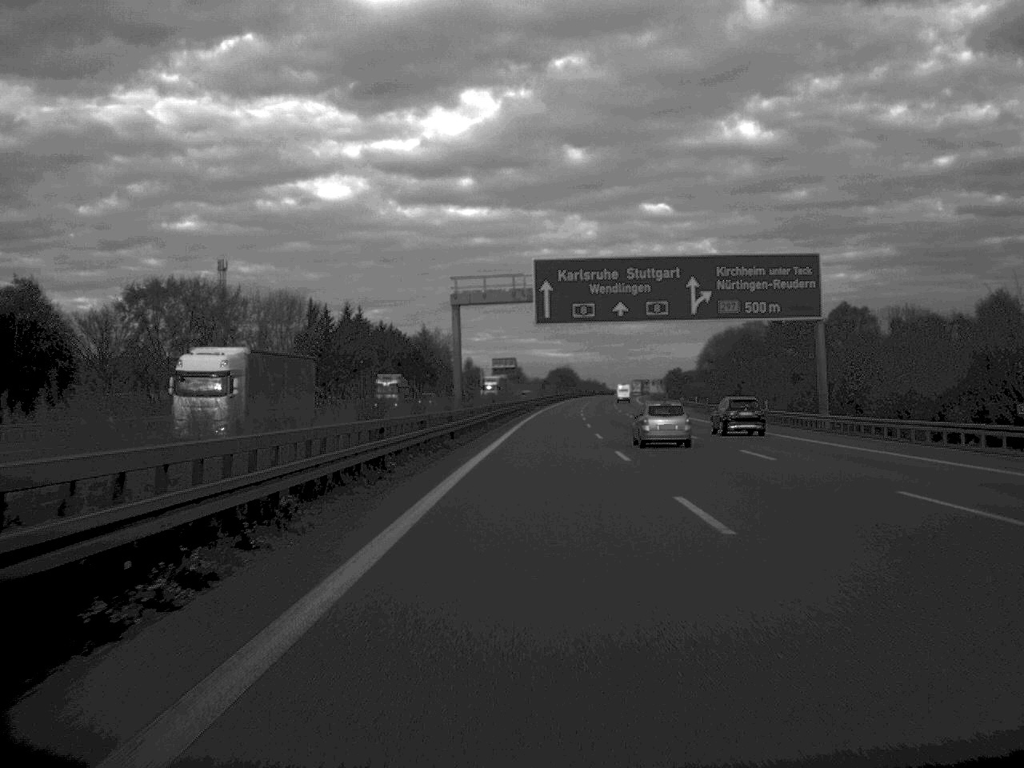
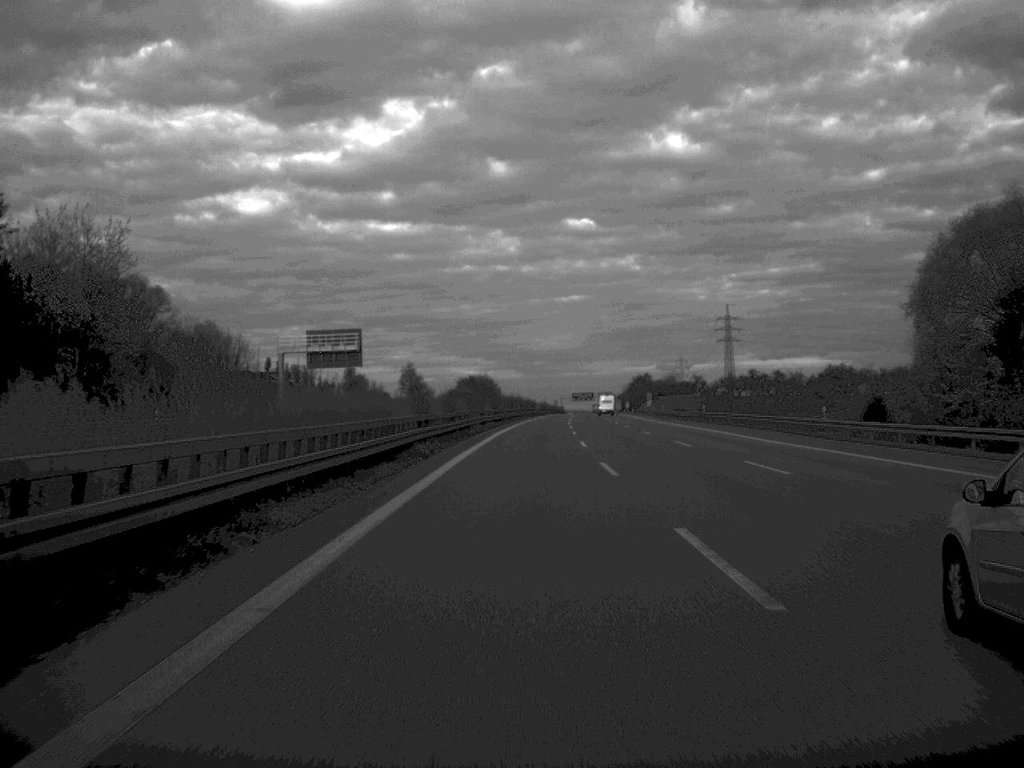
(+5.8, +165.9) m; +4°
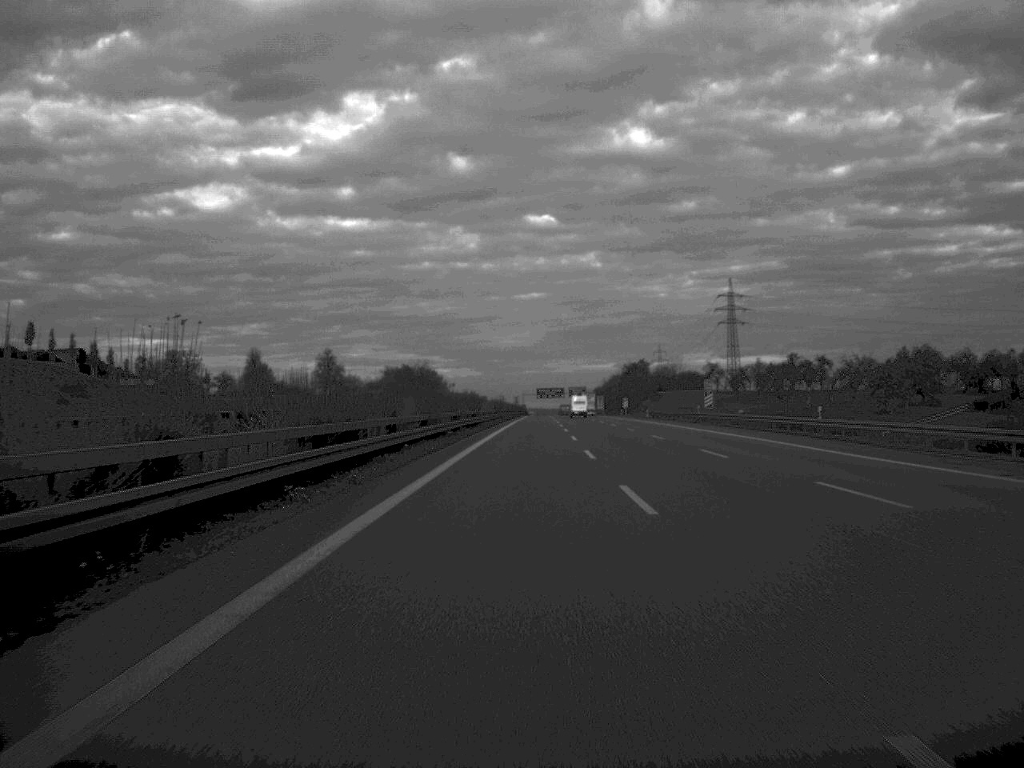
(+1.7, +99.7) m; +2°
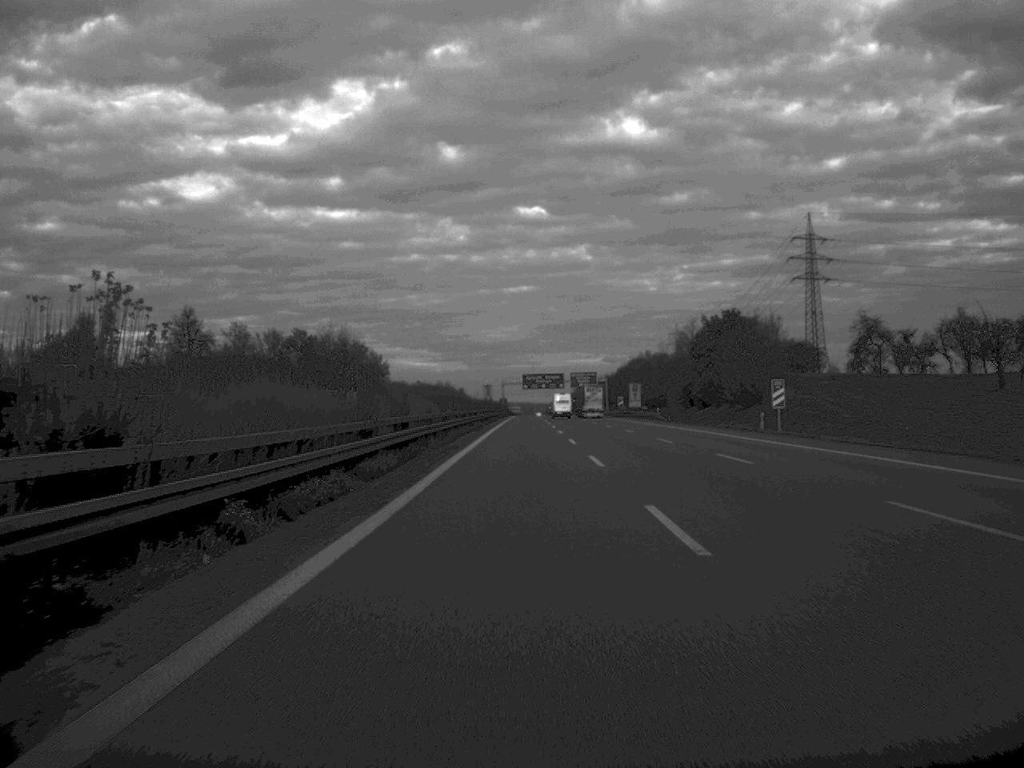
(+1.1, +130.1) m; +1°
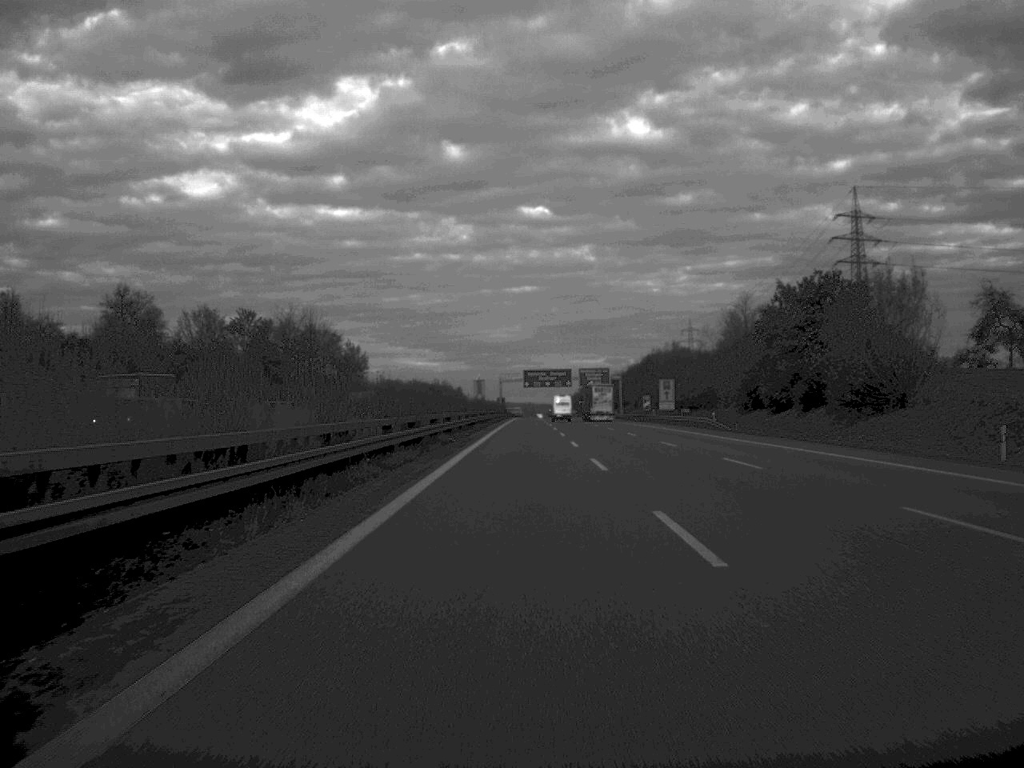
(0.0, +36.3) m; 0°
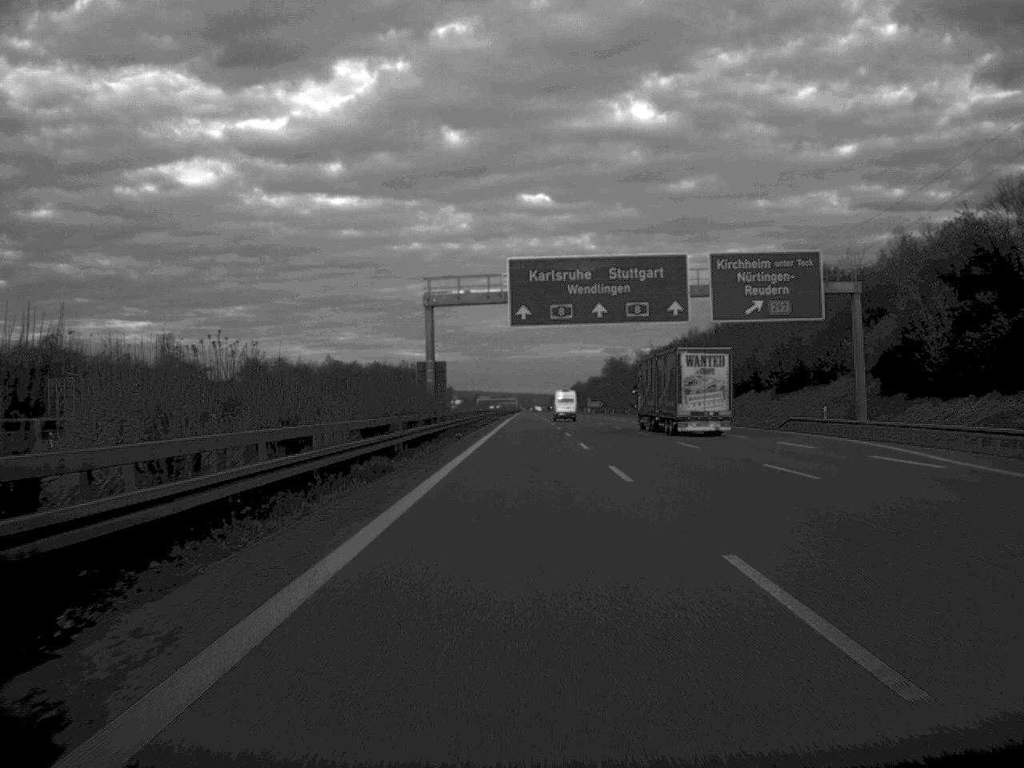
(0.0, +166.5) m; 0°
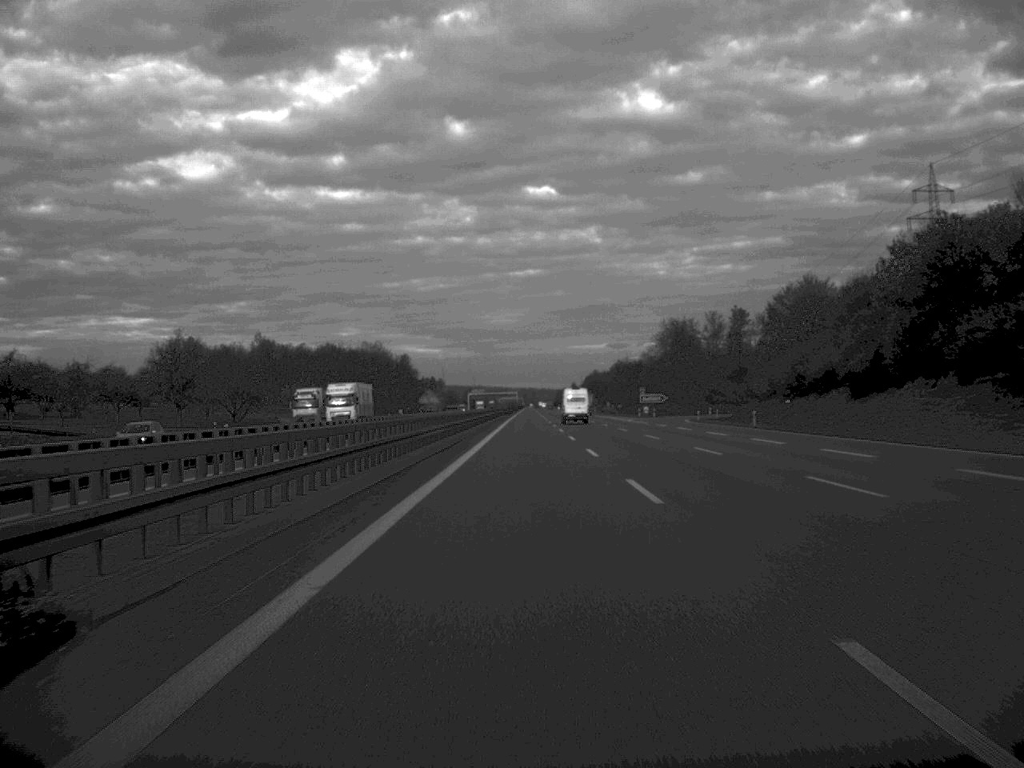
(-0.1, +130.2) m; 0°
